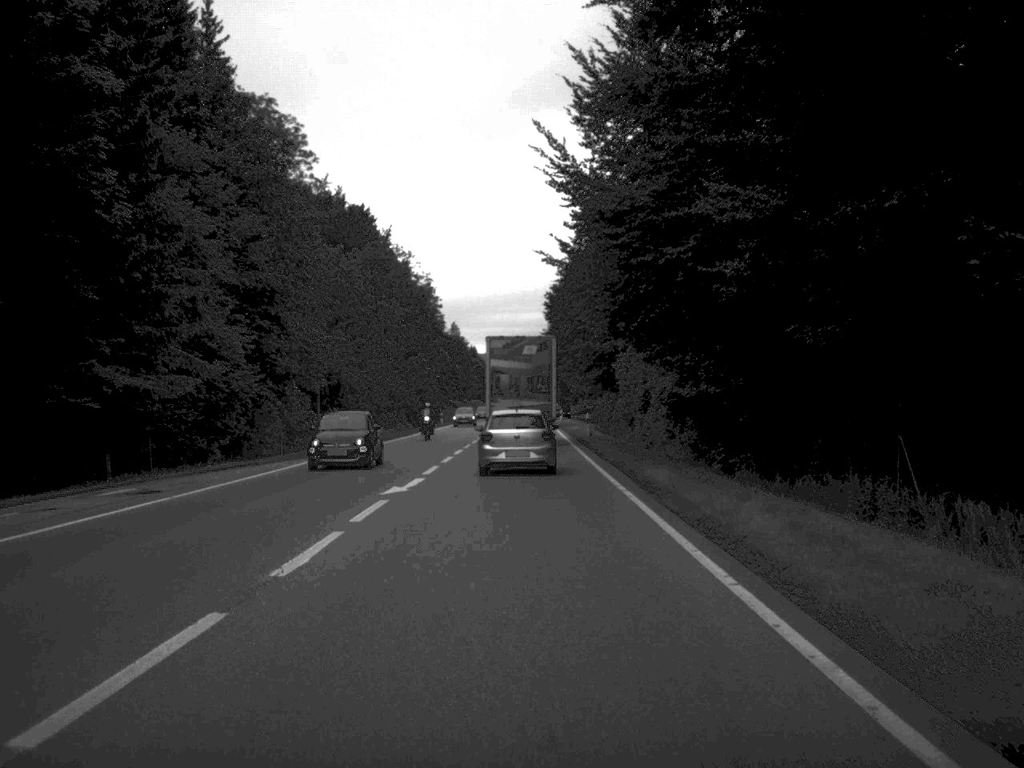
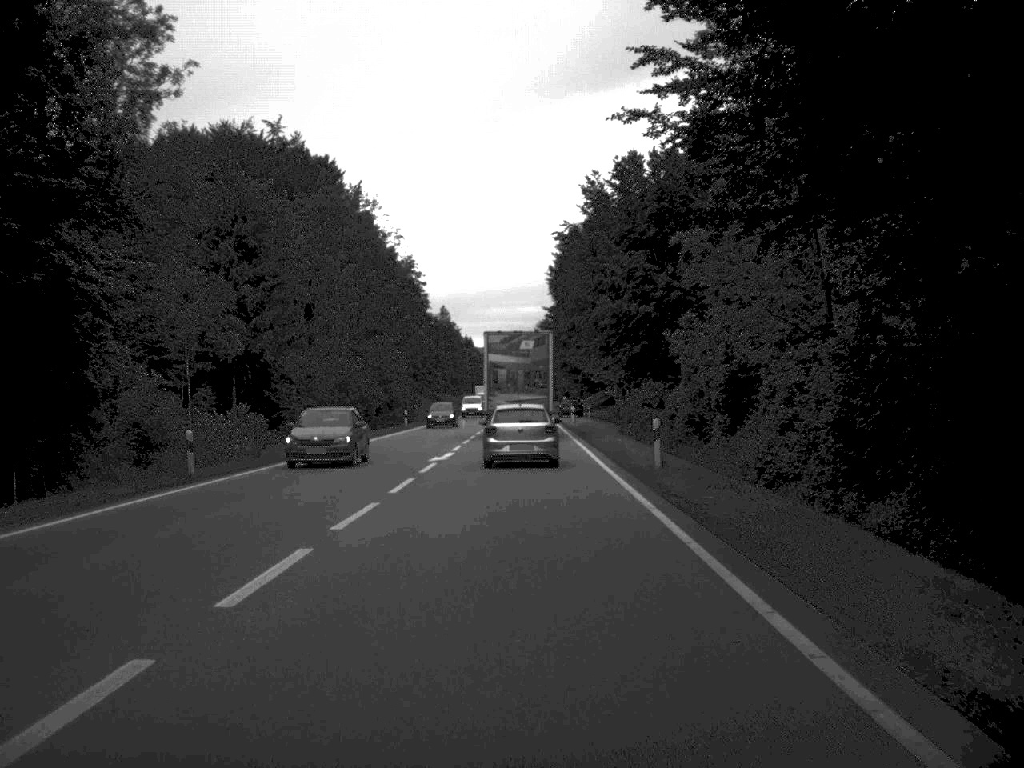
(0.0, +31.0) m; 0°
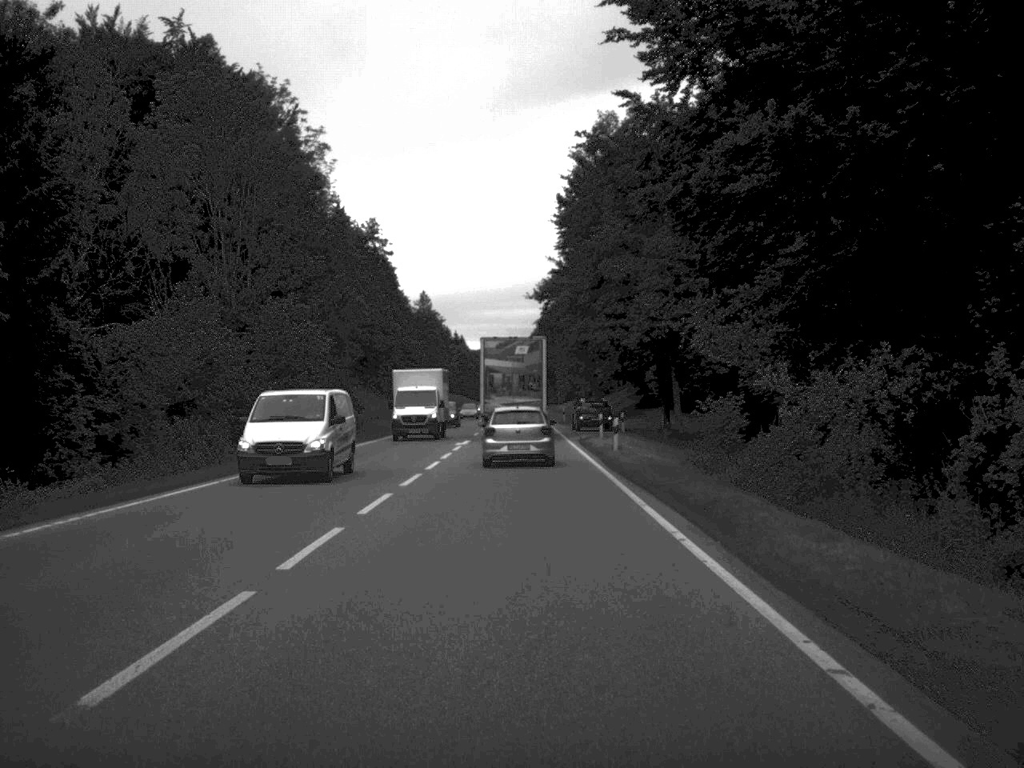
(0.0, +38.7) m; 0°
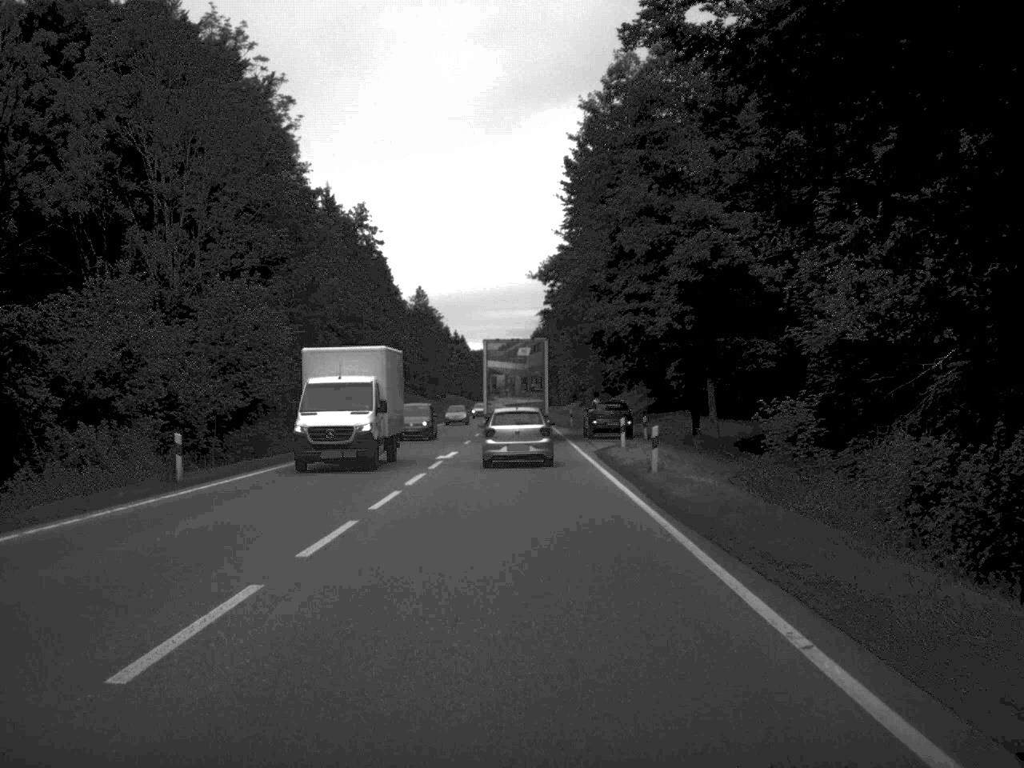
(0.0, +10.8) m; 0°
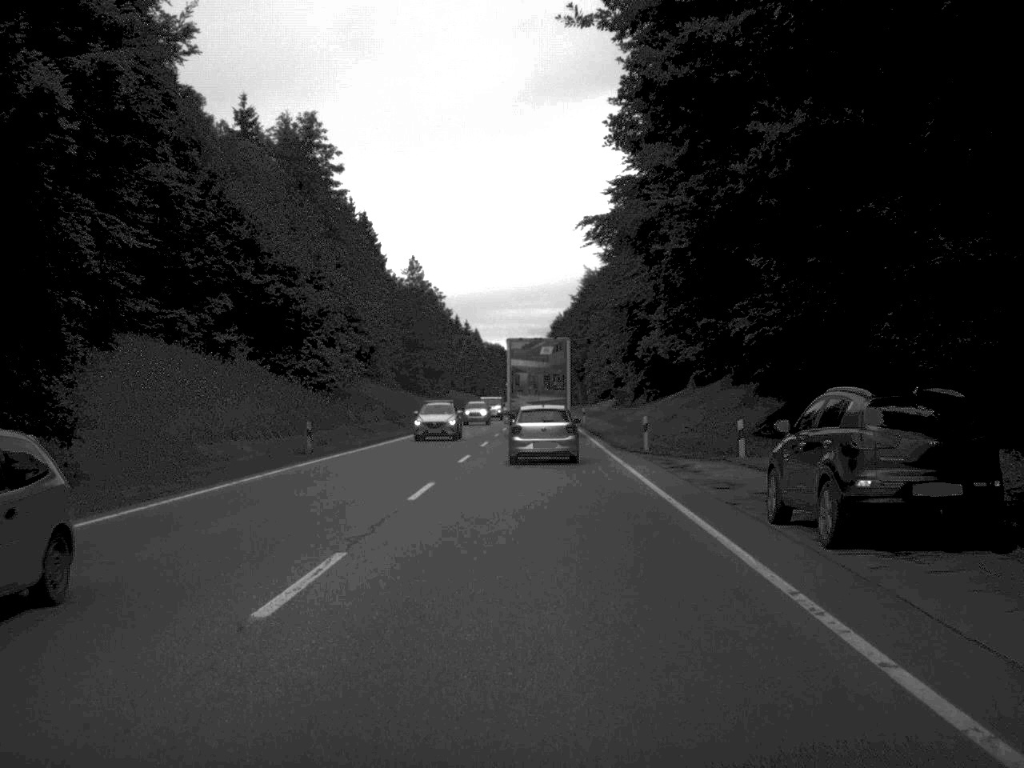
(-0.3, +39.7) m; -1°
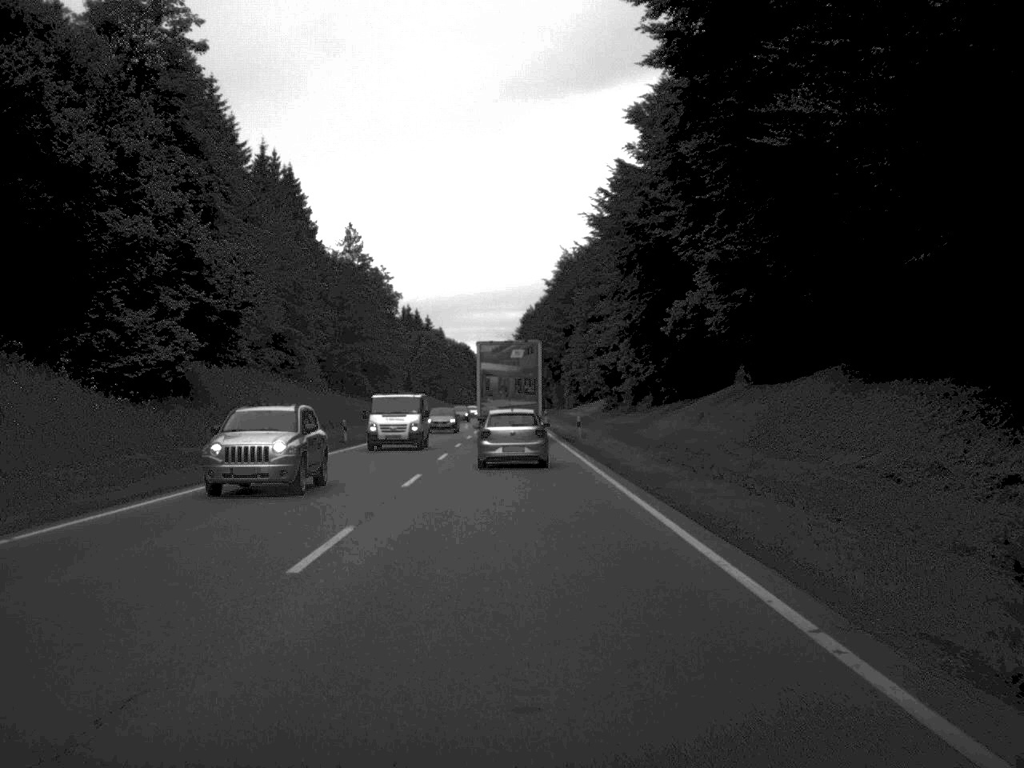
(+0.3, +32.0) m; +1°
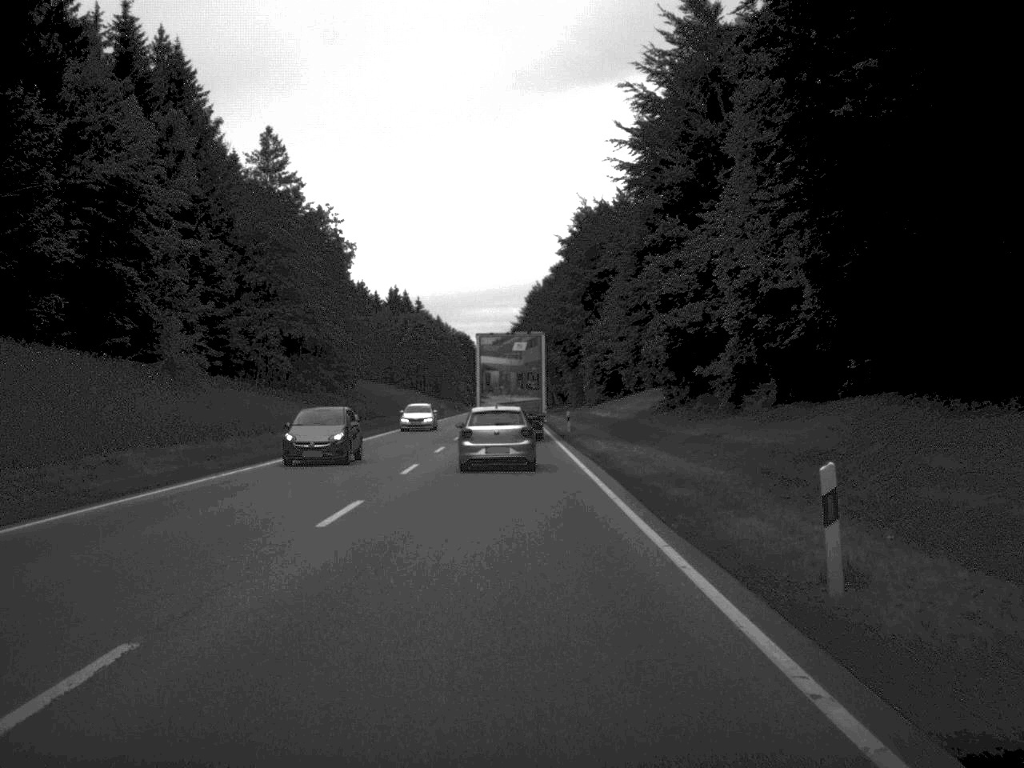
(-0.2, +43.6) m; 0°
